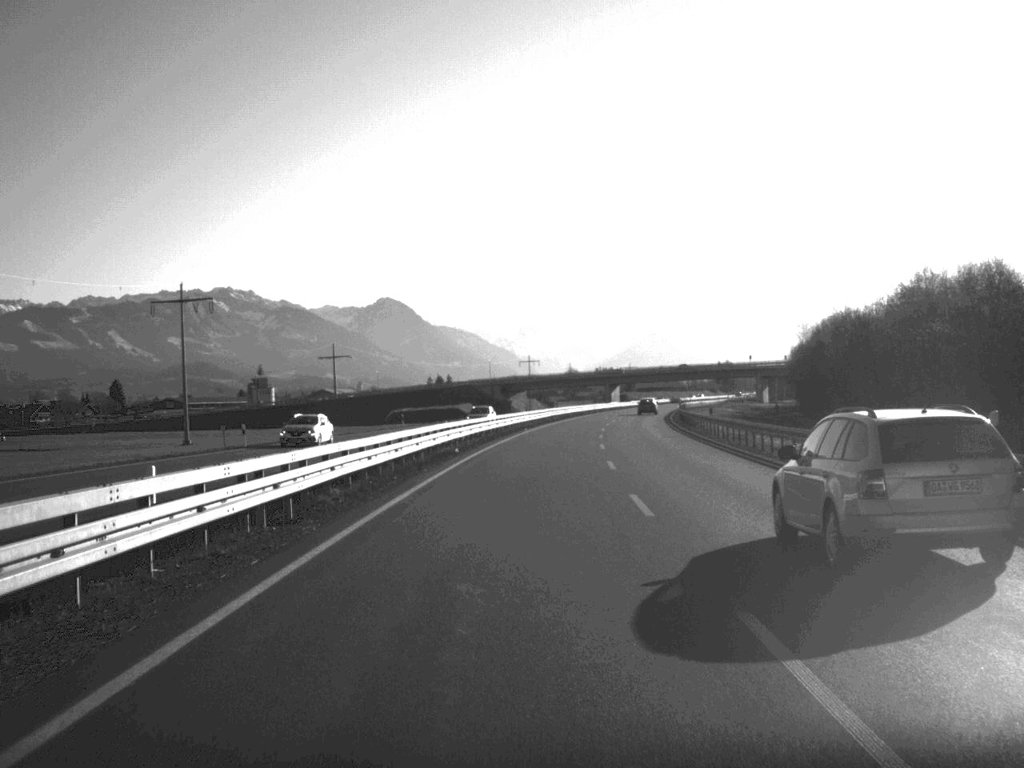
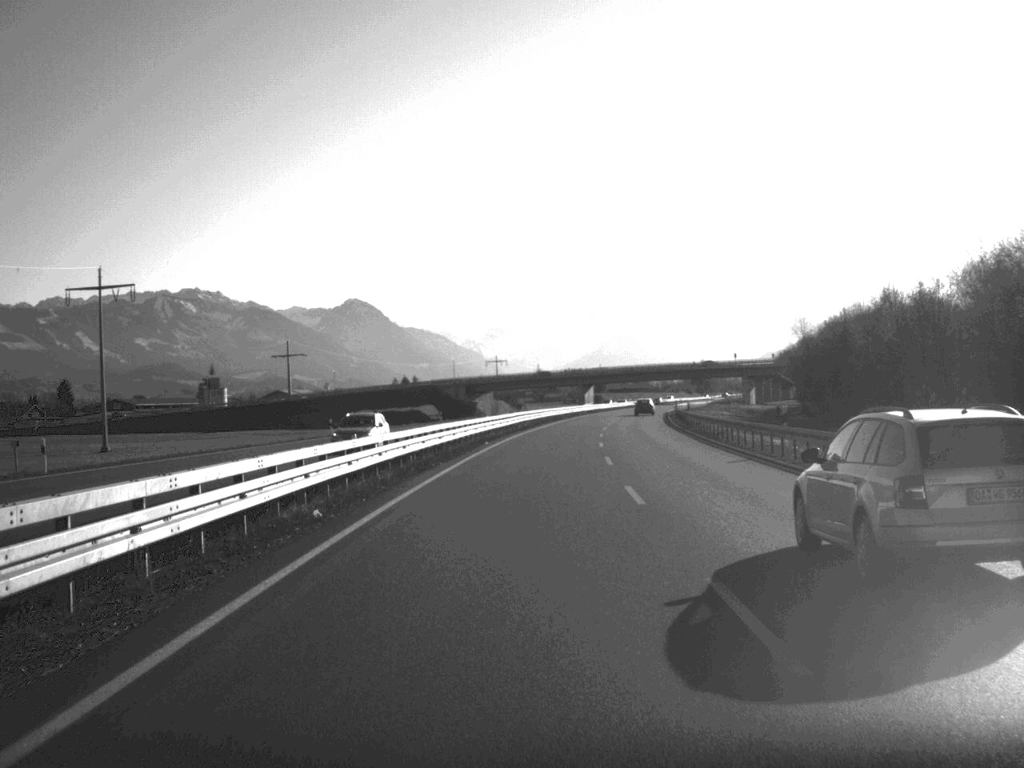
(+0.3, +22.0) m; +1°
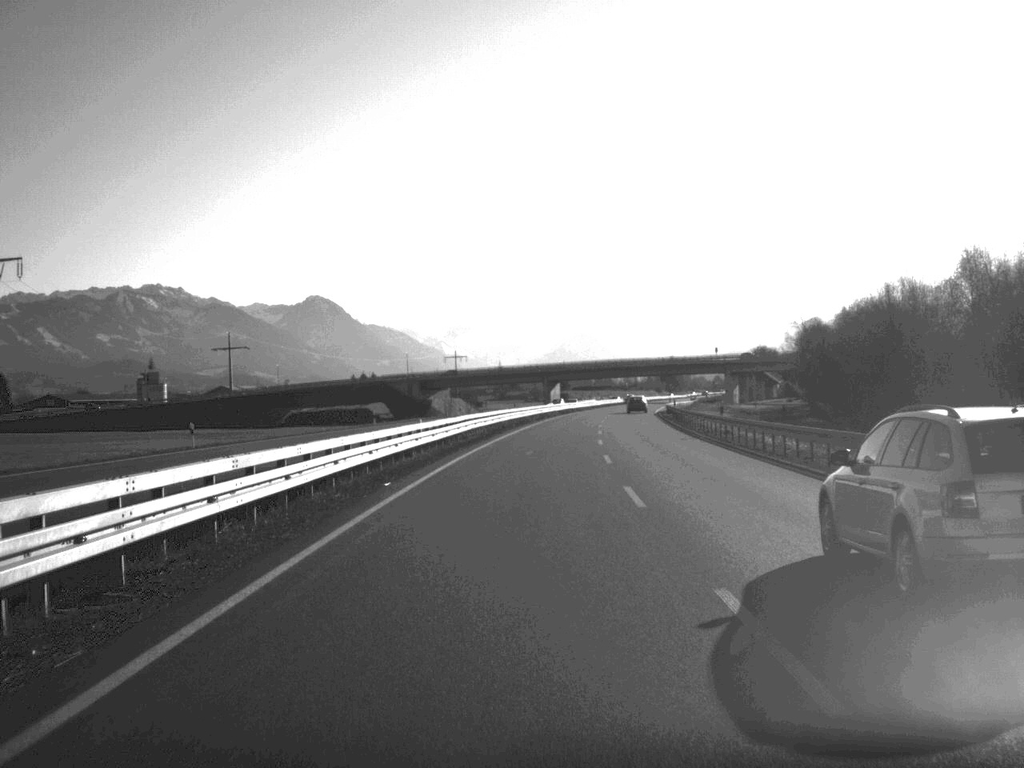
(+0.4, +24.9) m; +2°
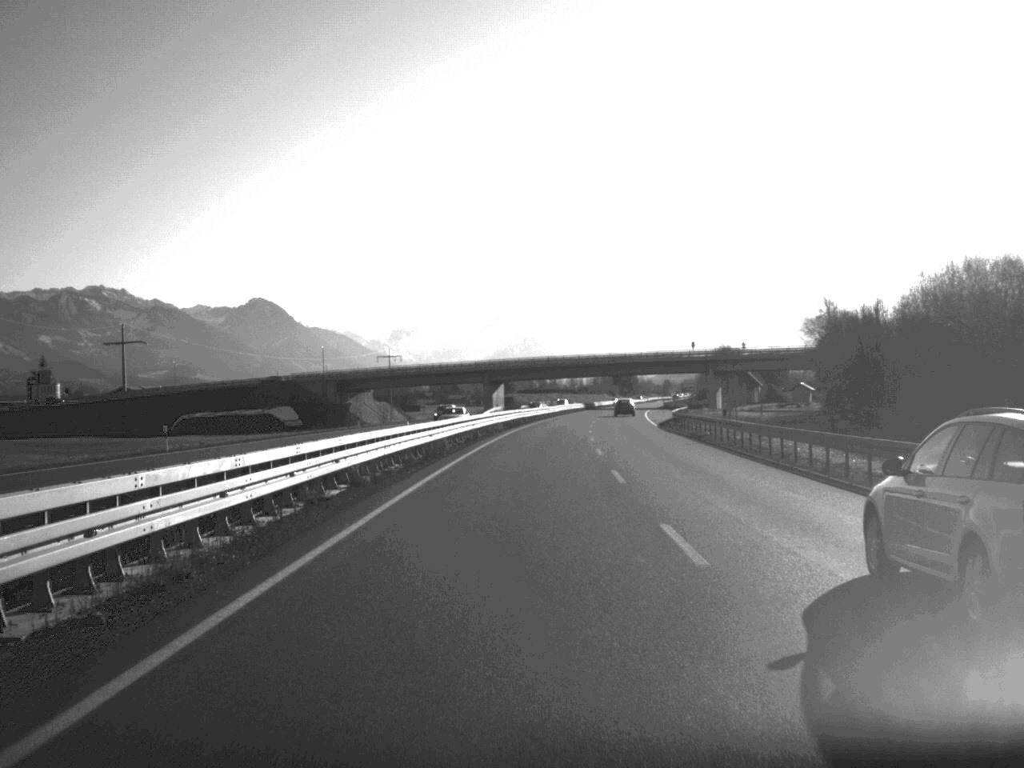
(+1.0, +42.2) m; +3°
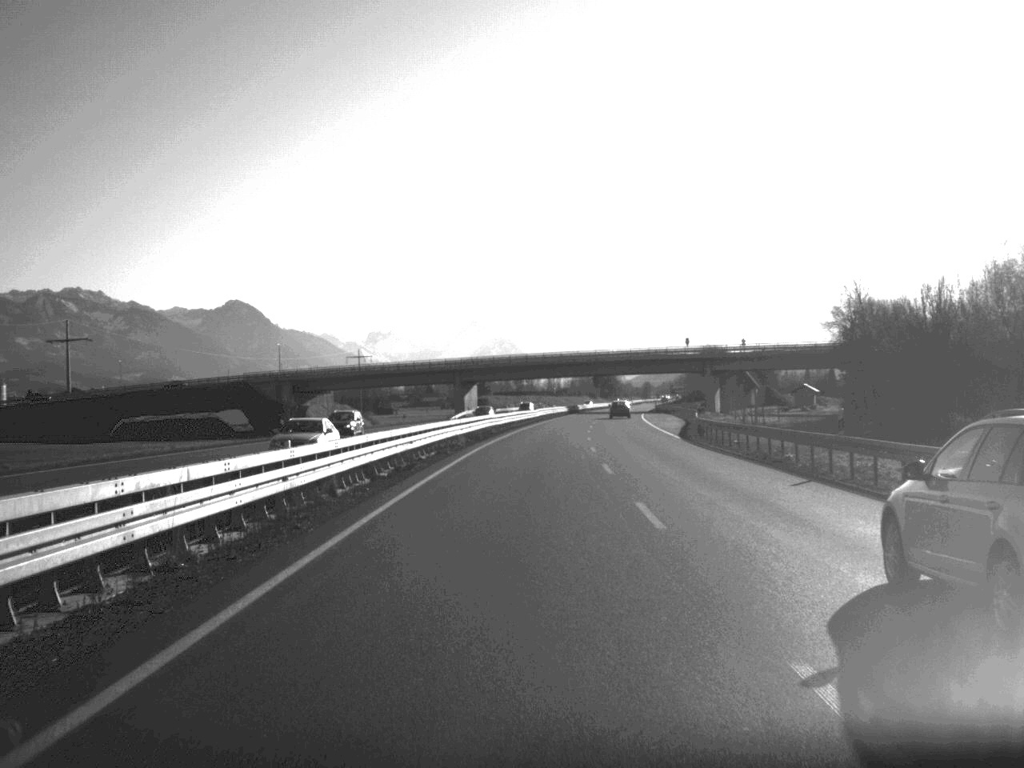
(+0.2, +20.5) m; +1°
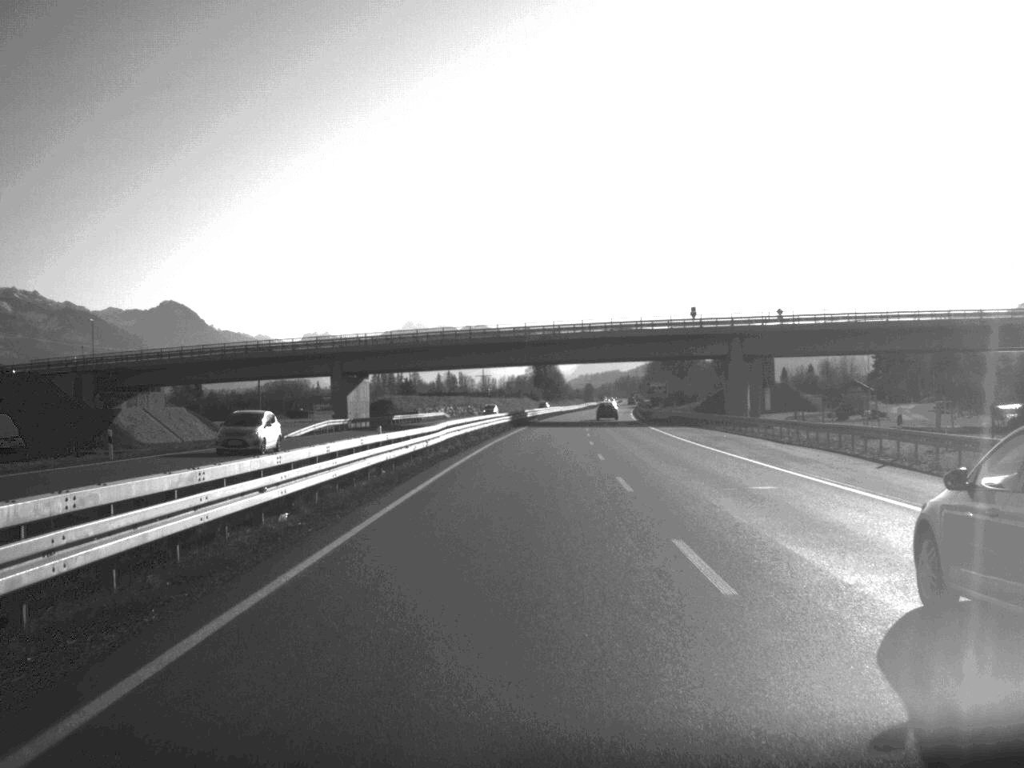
(+1.7, +65.2) m; +3°
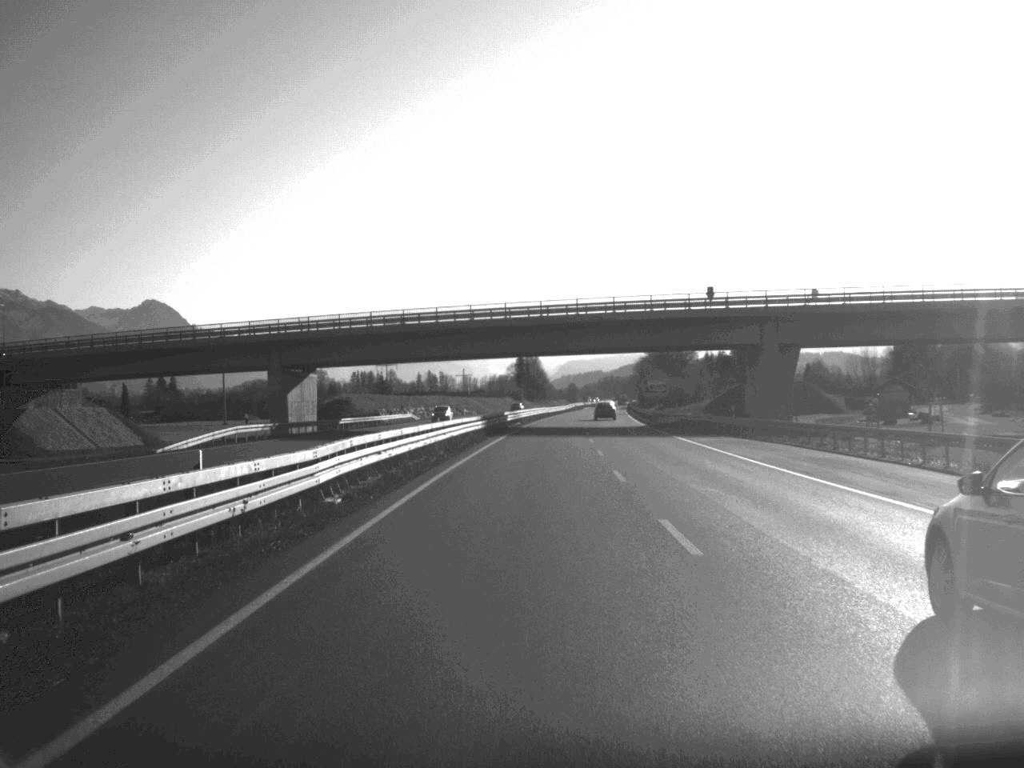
(+0.1, +21.4) m; +1°
